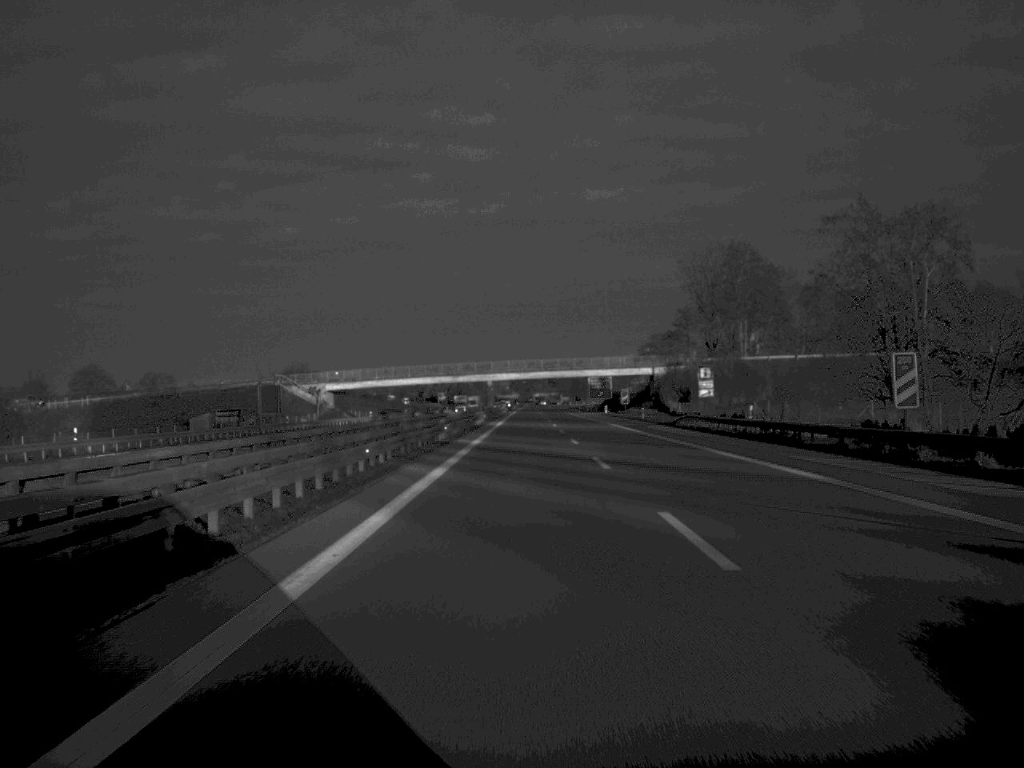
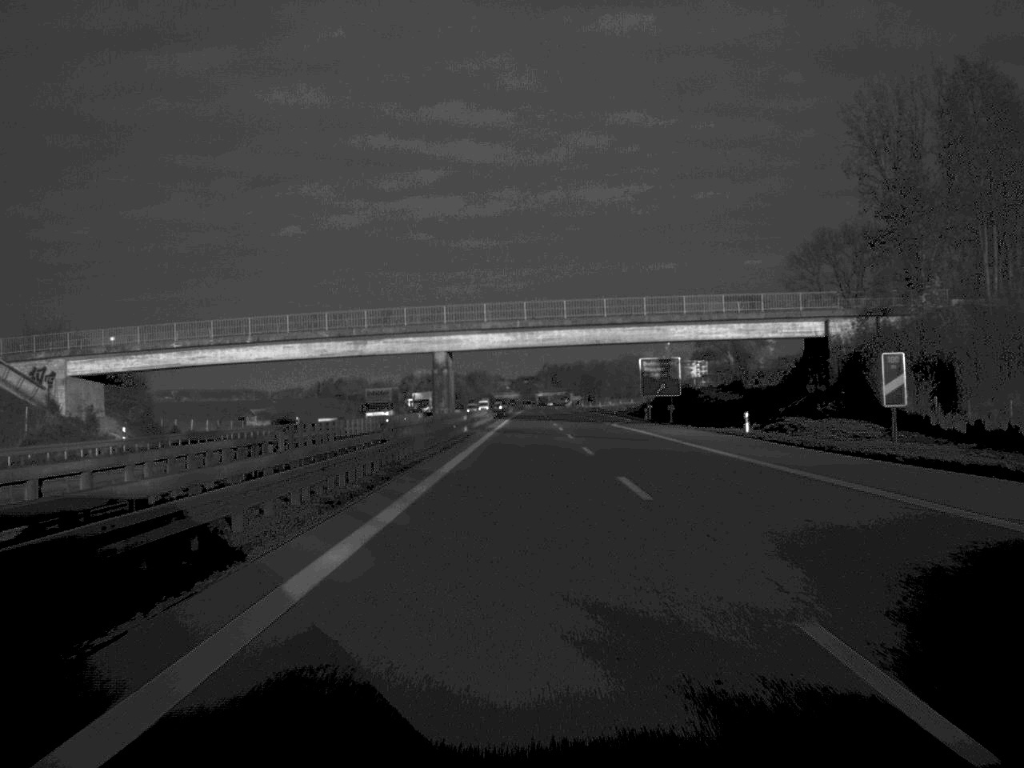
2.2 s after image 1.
(-0.1, +99.2) m; 0°
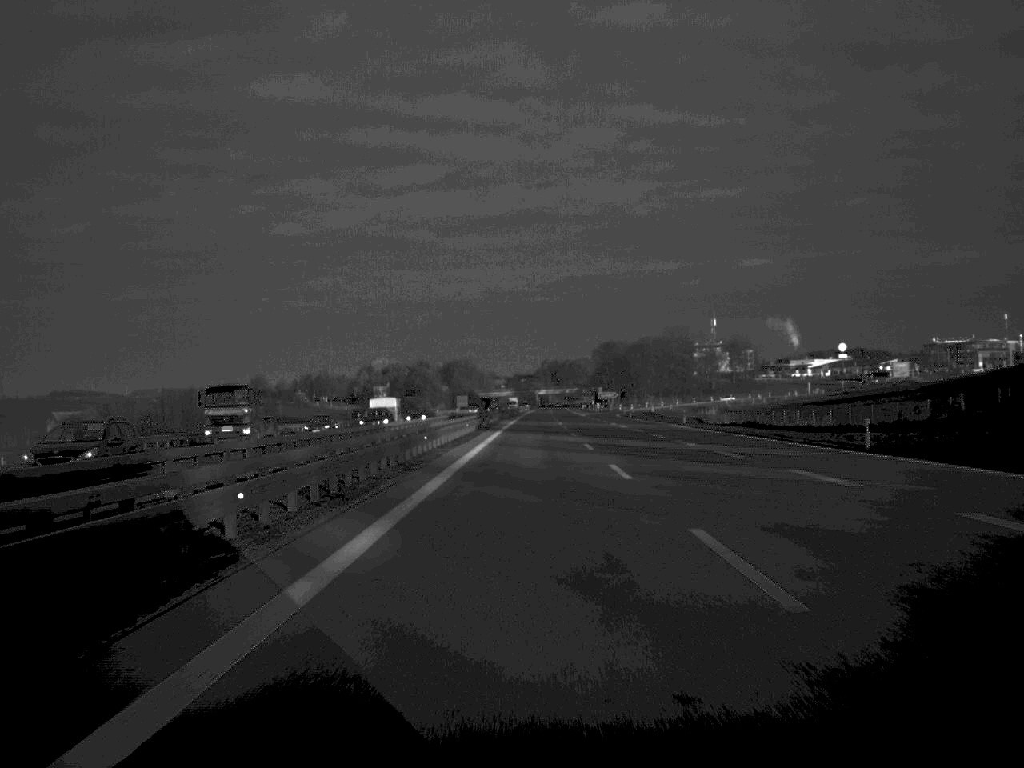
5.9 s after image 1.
(+0.2, +165.3) m; 0°
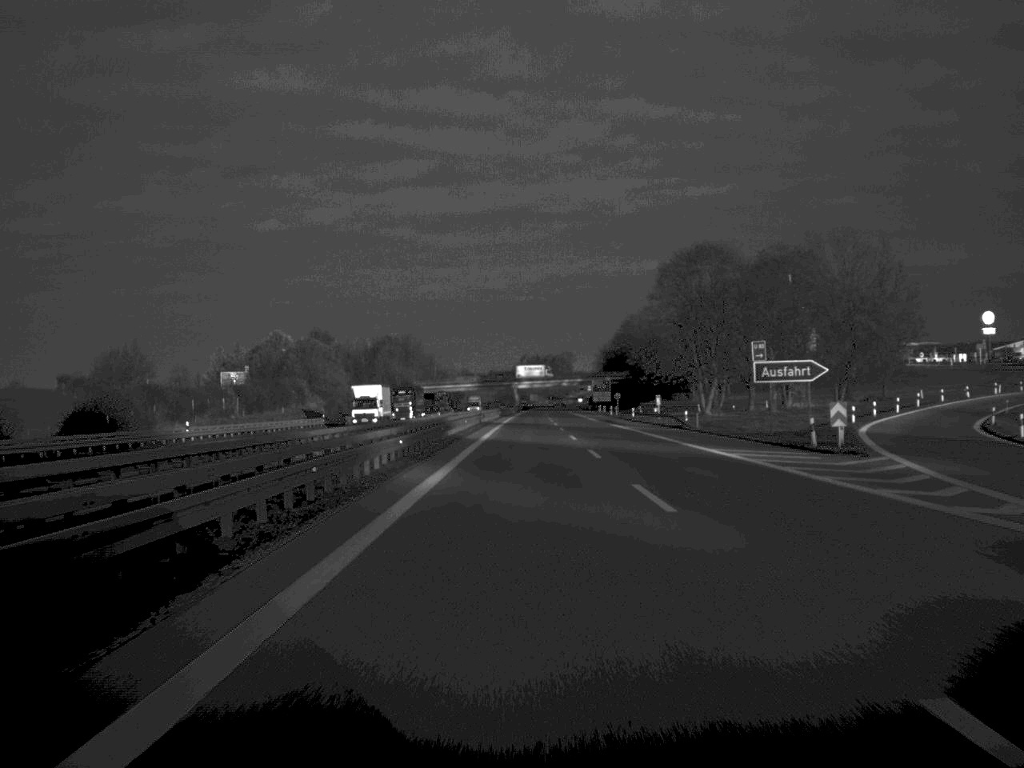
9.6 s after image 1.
(+1.2, +168.3) m; +1°
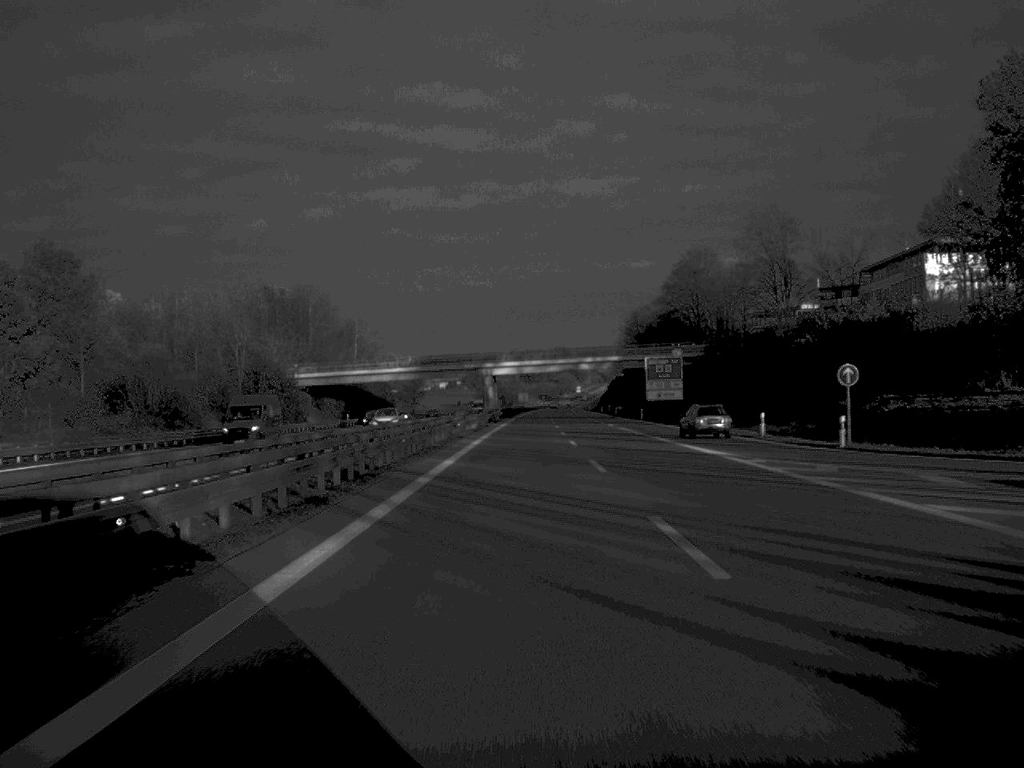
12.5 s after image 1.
(+0.5, +130.7) m; 0°
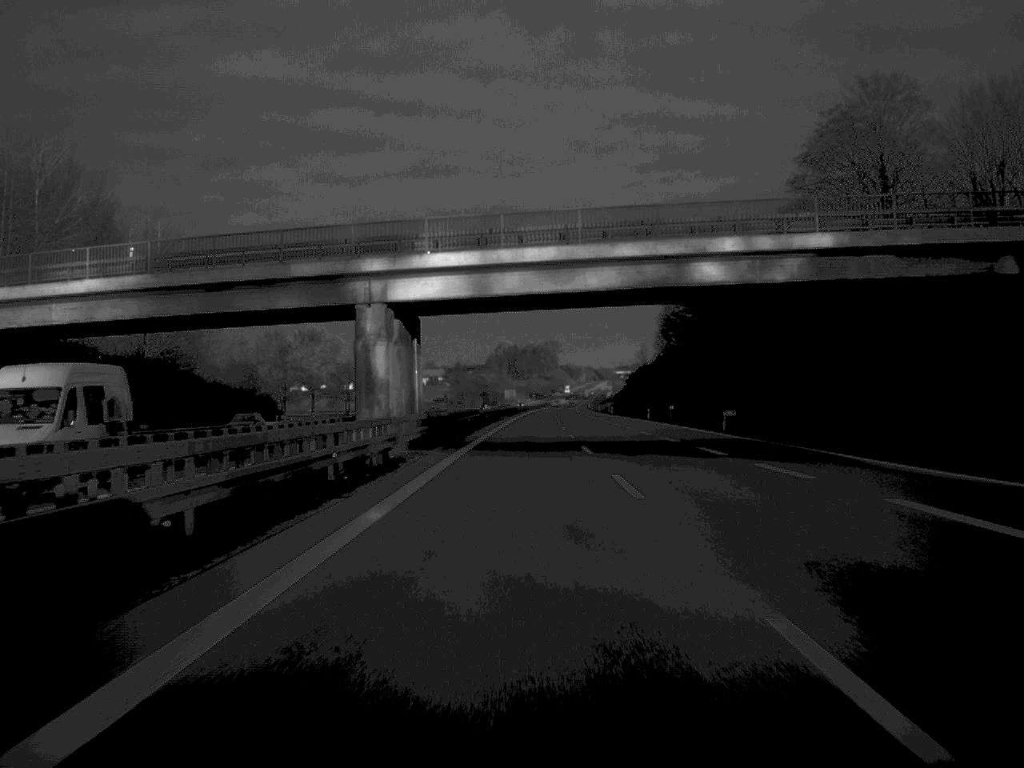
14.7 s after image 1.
(+0.4, +97.7) m; 0°
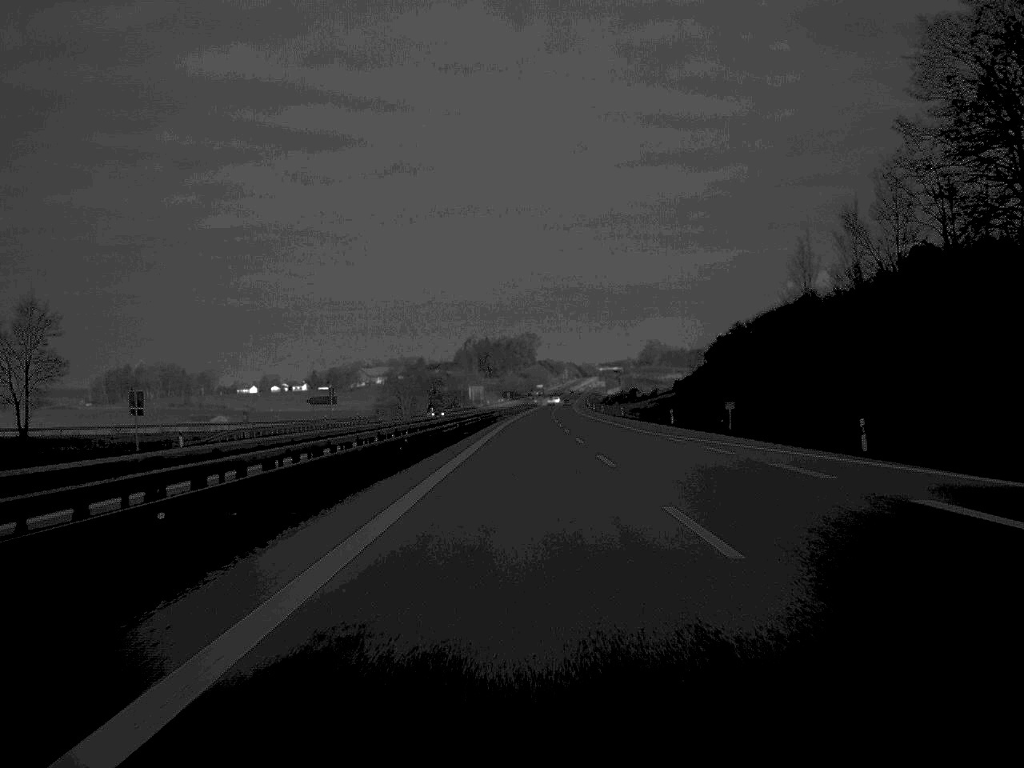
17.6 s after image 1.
(+1.0, +133.7) m; +1°
